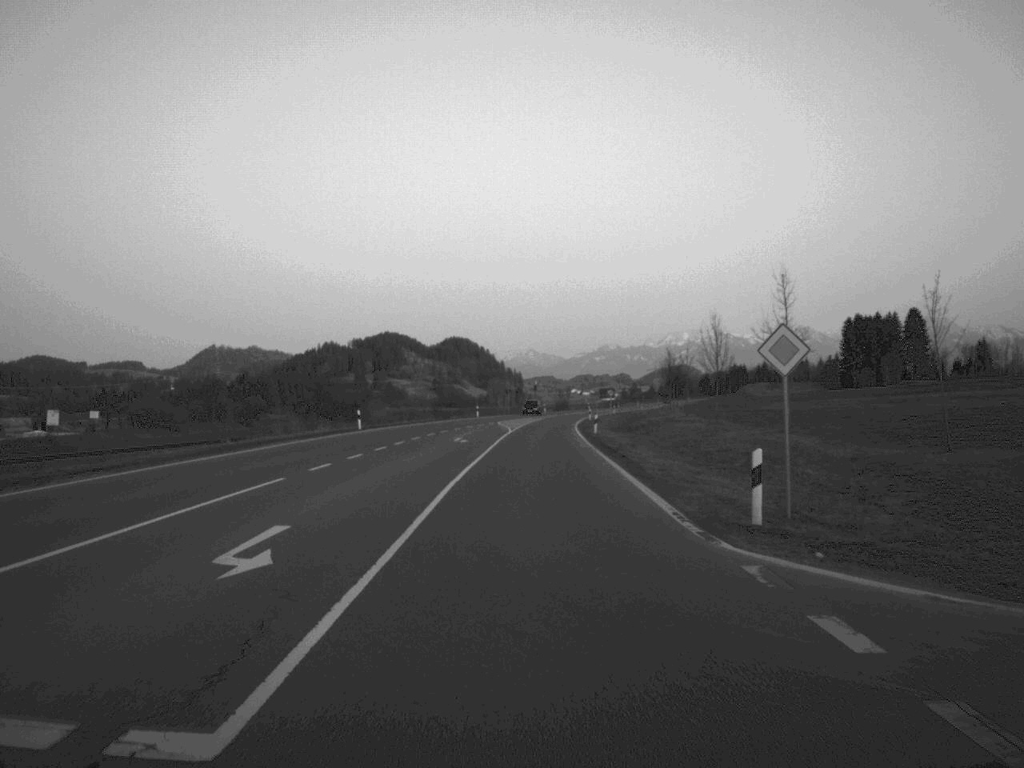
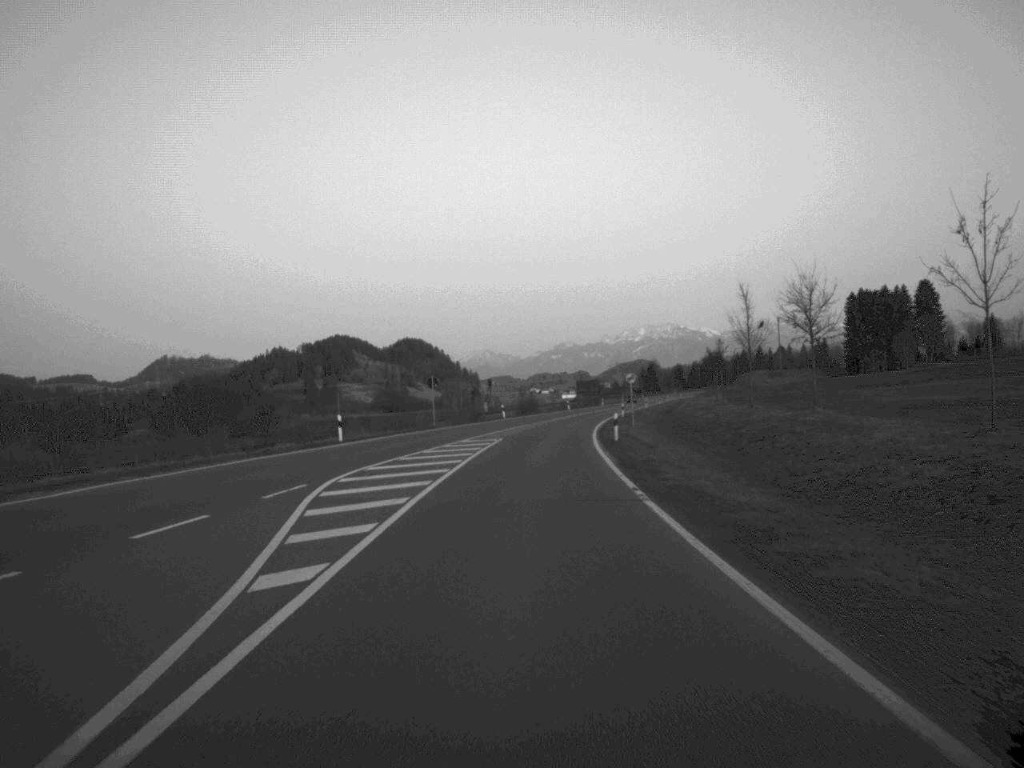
(+1.0, +68.5) m; +2°
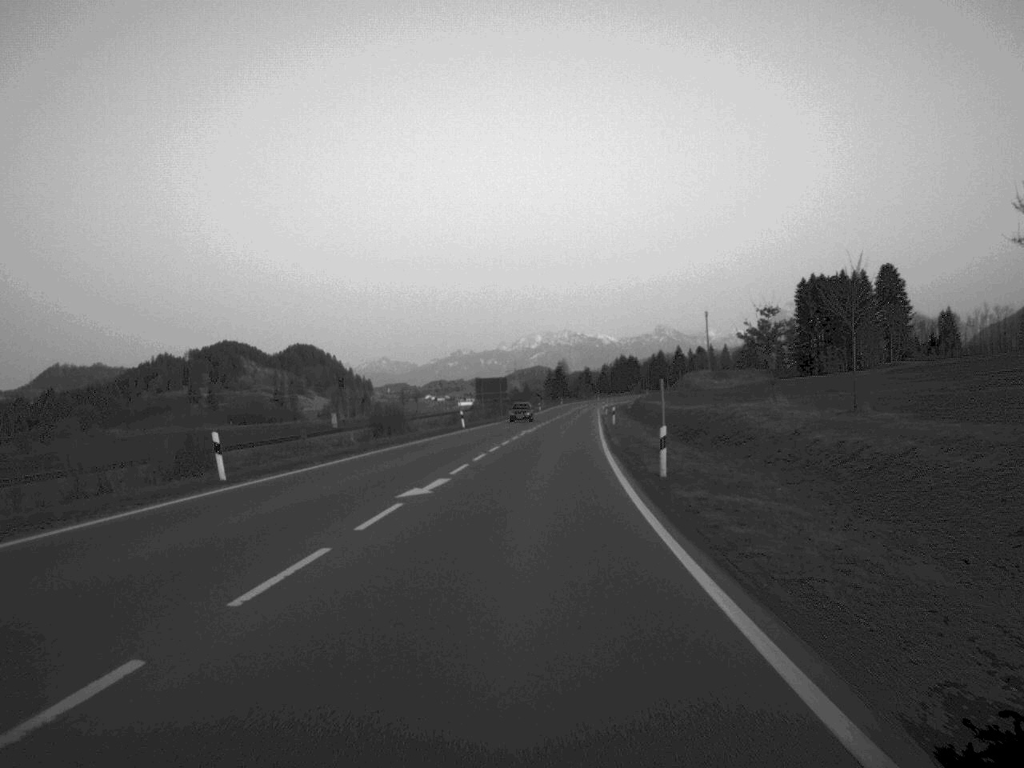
(+2.5, +70.2) m; +5°
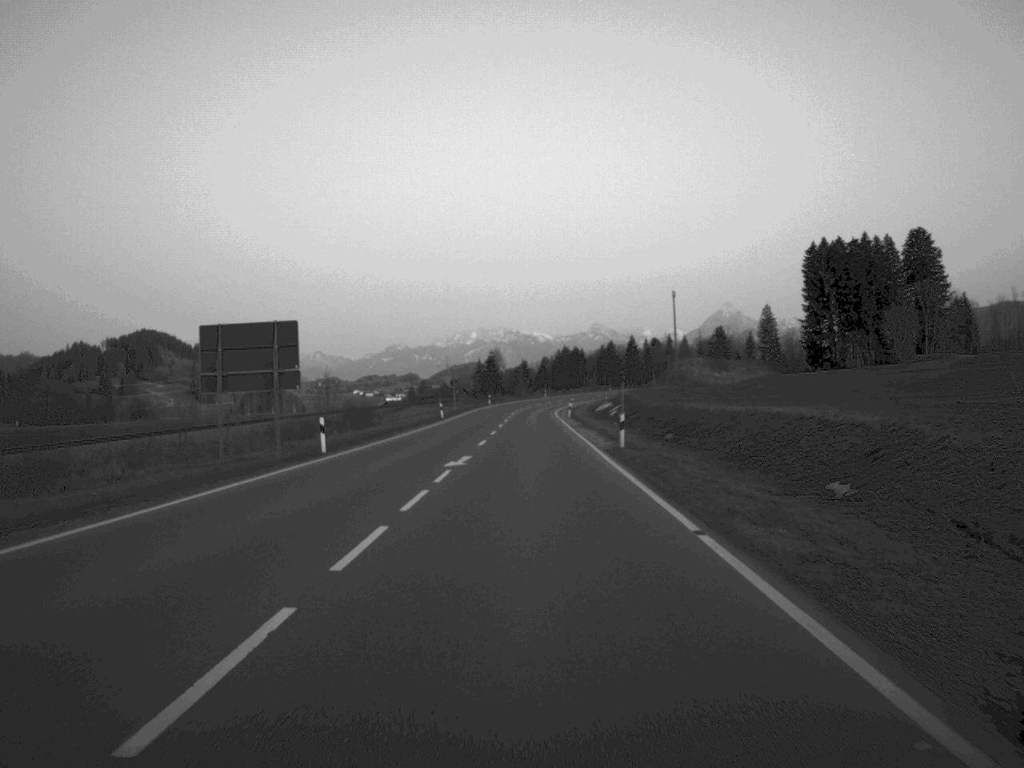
(+3.1, +87.6) m; +3°
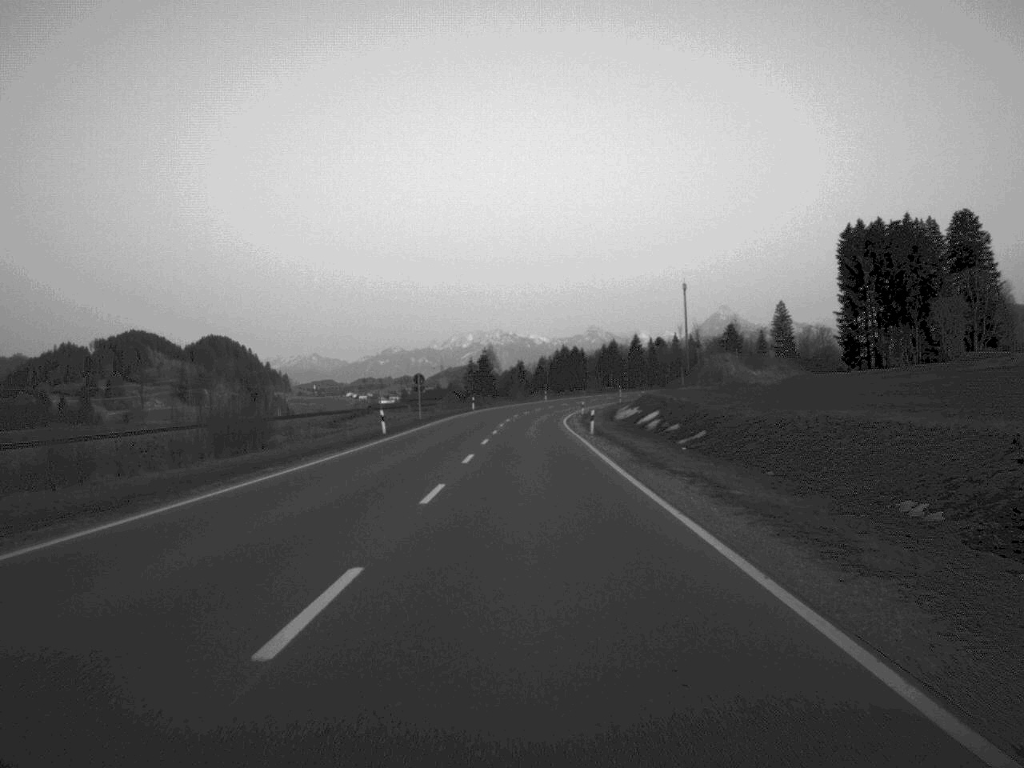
(0.0, +33.7) m; 0°
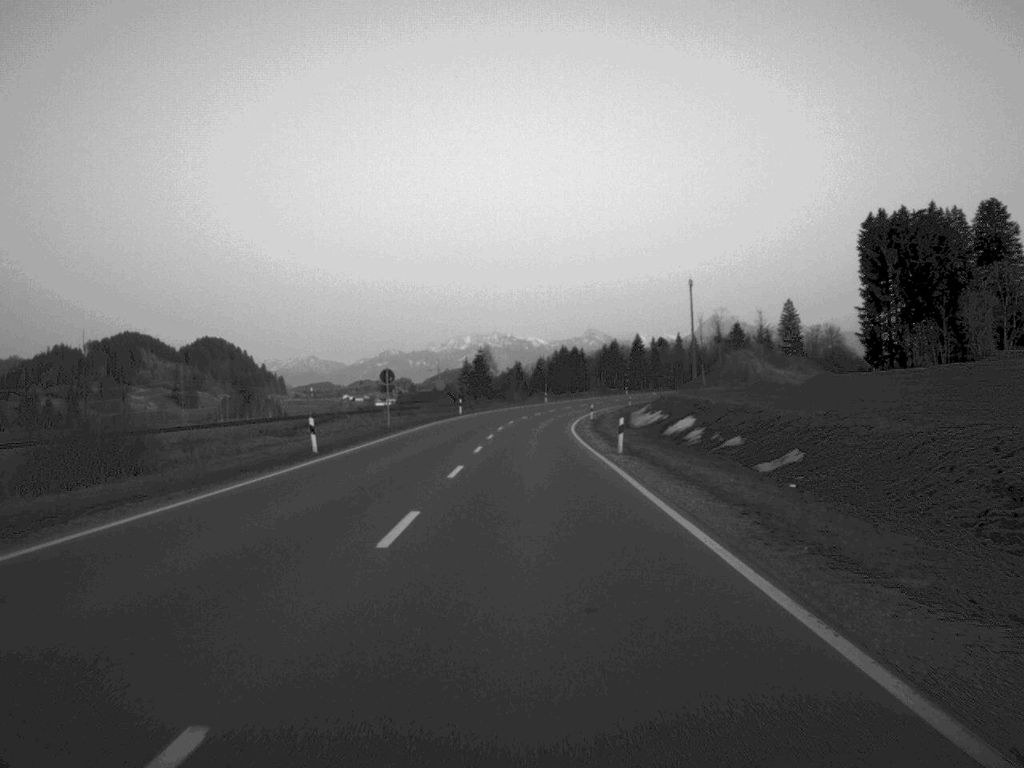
(0.0, +17.0) m; 0°
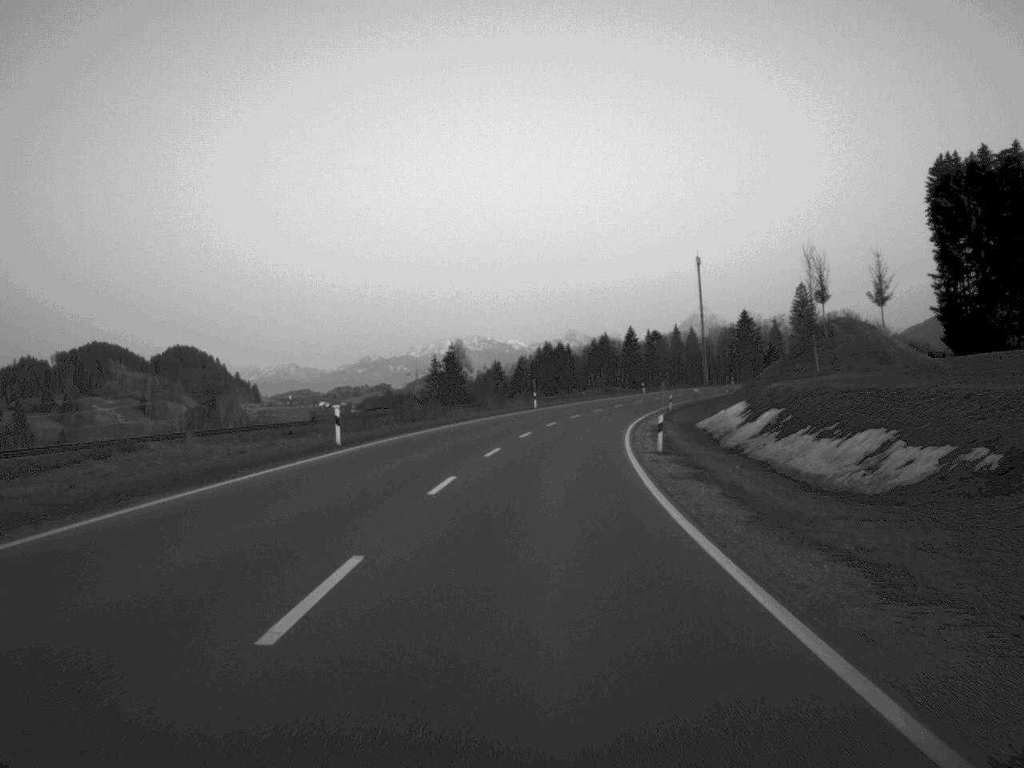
(+0.3, +50.6) m; +1°
